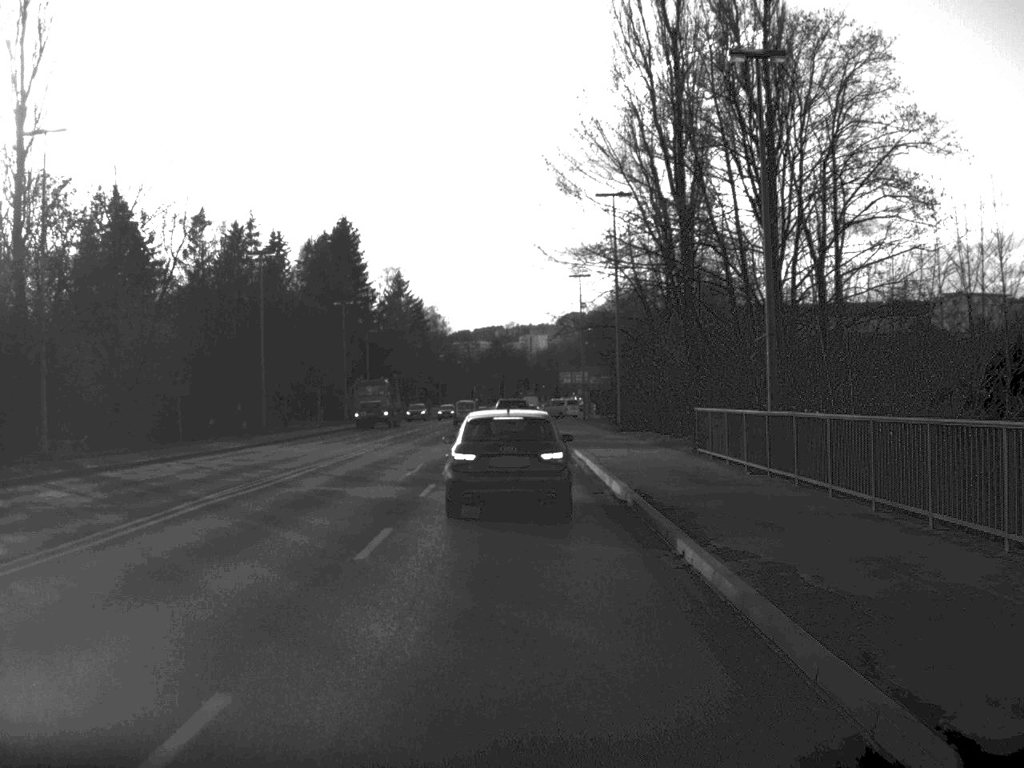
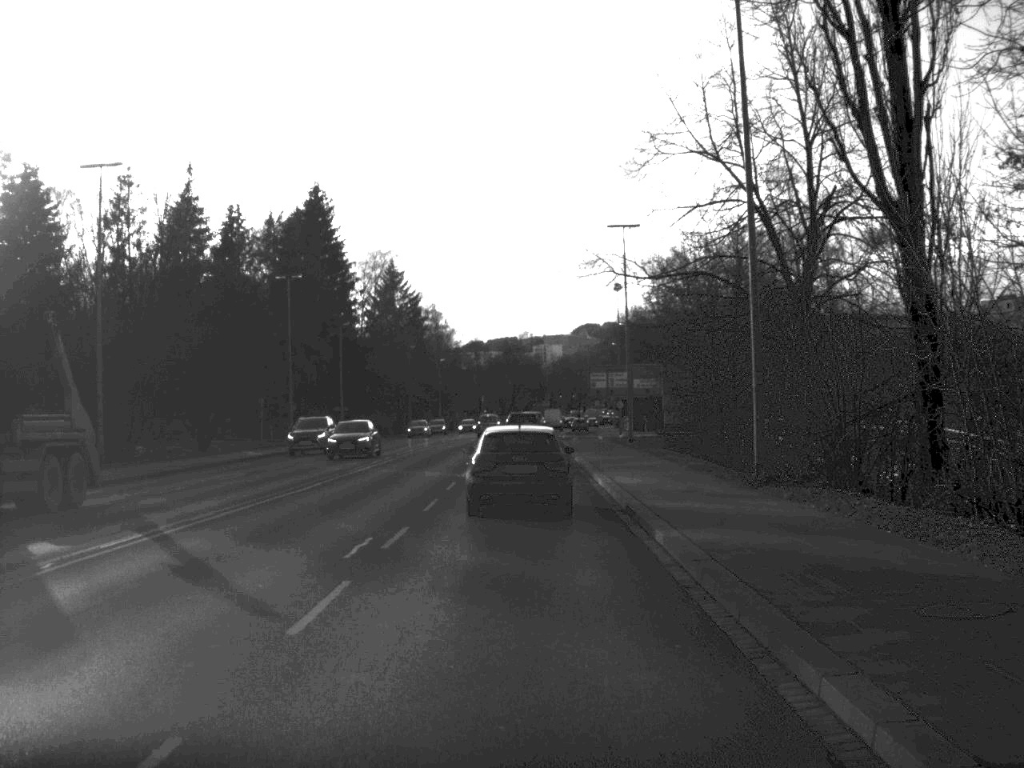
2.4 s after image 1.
(-0.2, +29.9) m; -1°
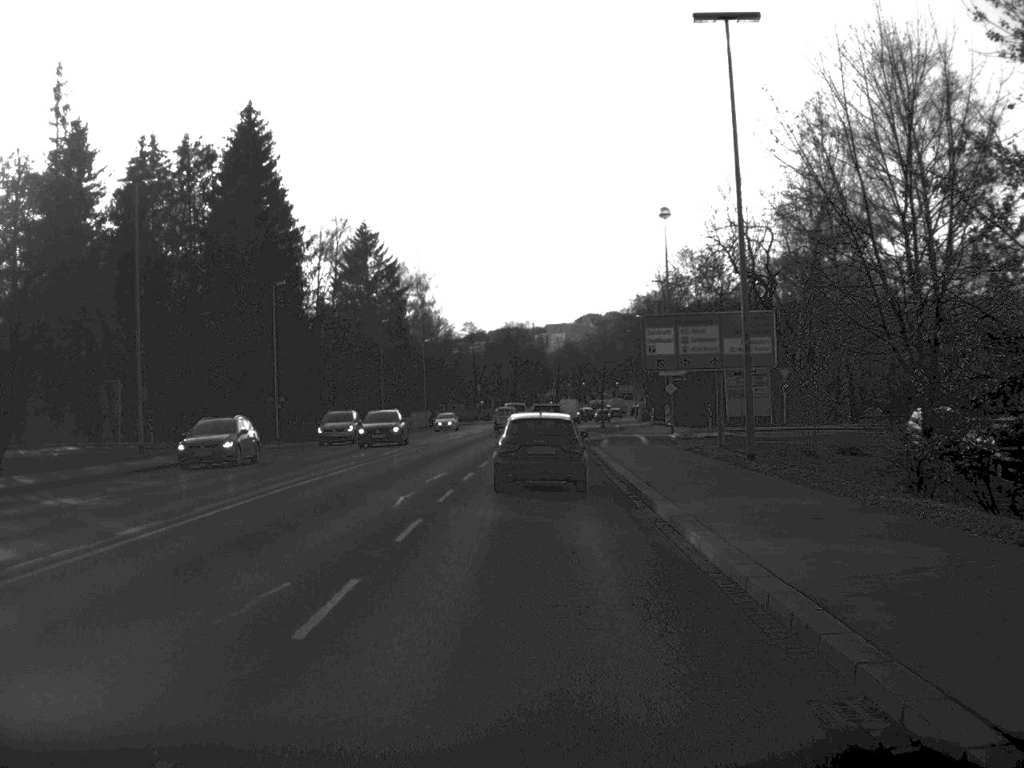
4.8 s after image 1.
(-0.1, +30.8) m; 0°
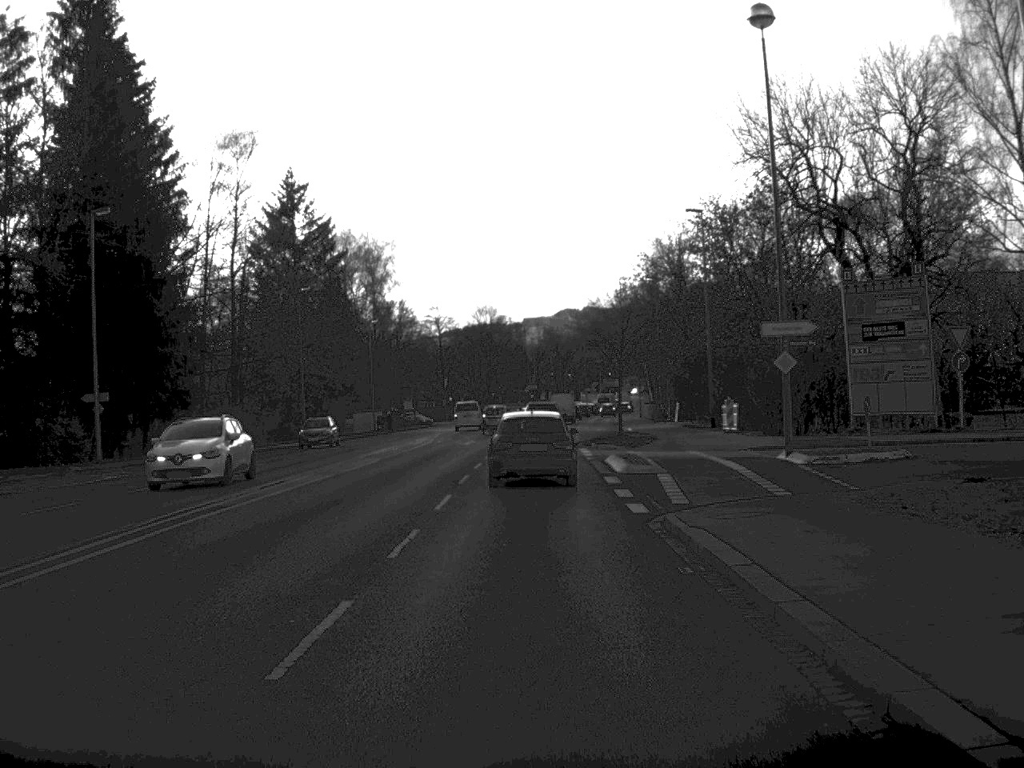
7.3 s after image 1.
(+0.2, +31.5) m; +1°
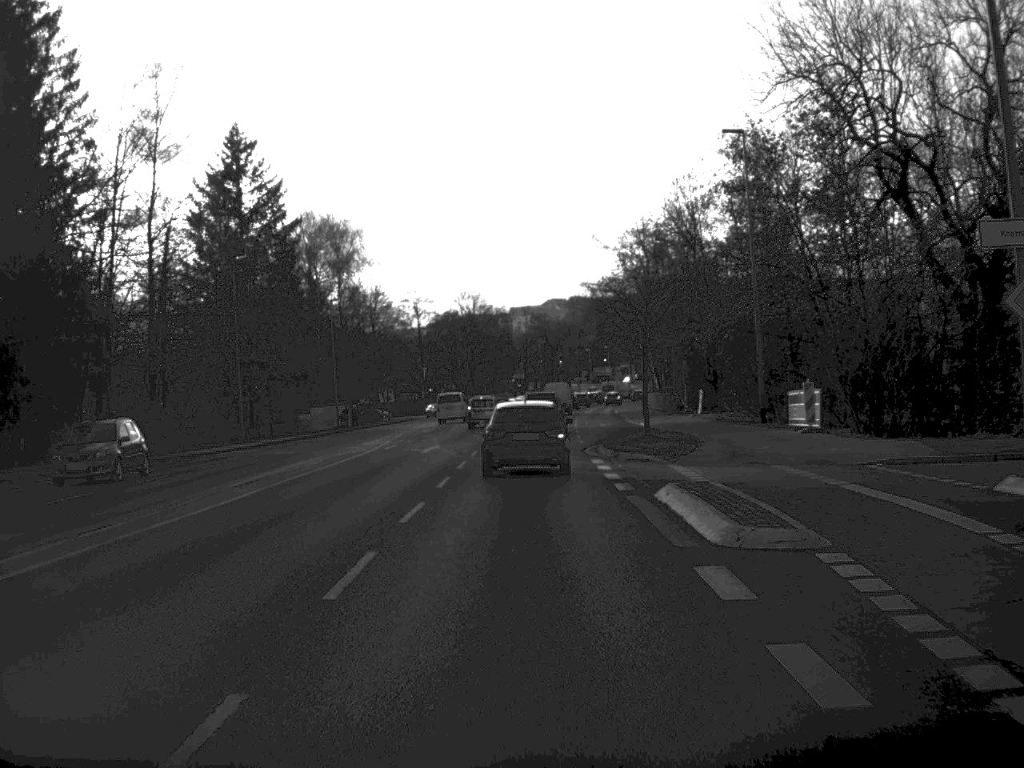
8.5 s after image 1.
(+0.1, +15.7) m; +1°
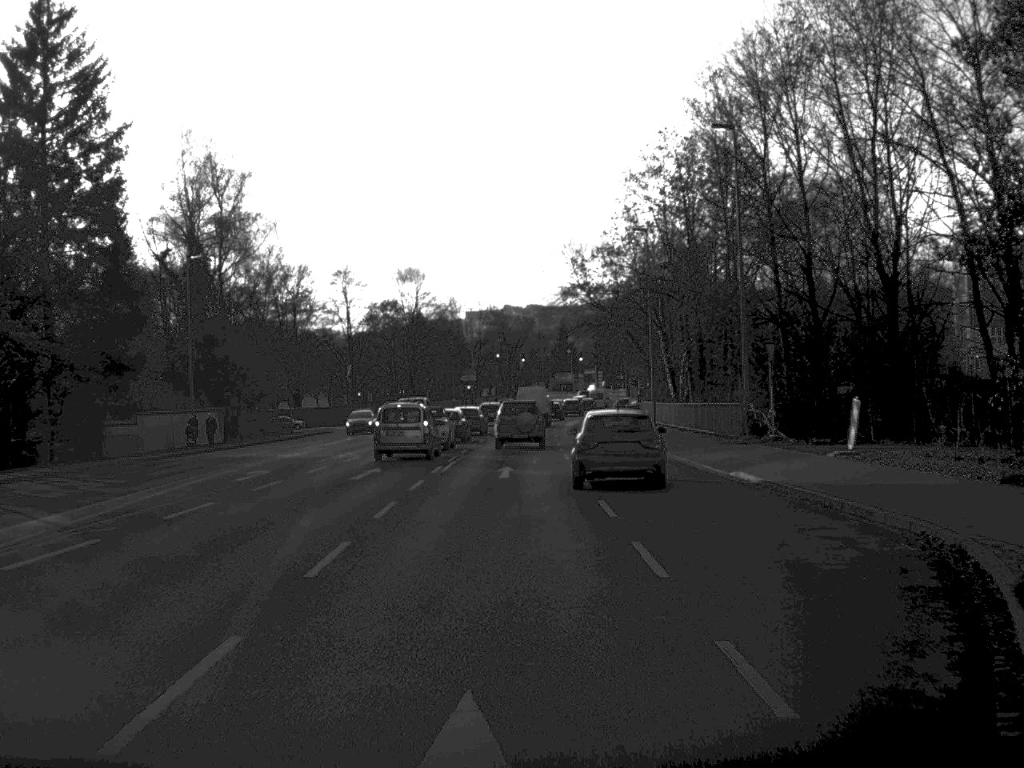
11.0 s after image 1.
(+0.2, +34.4) m; +2°
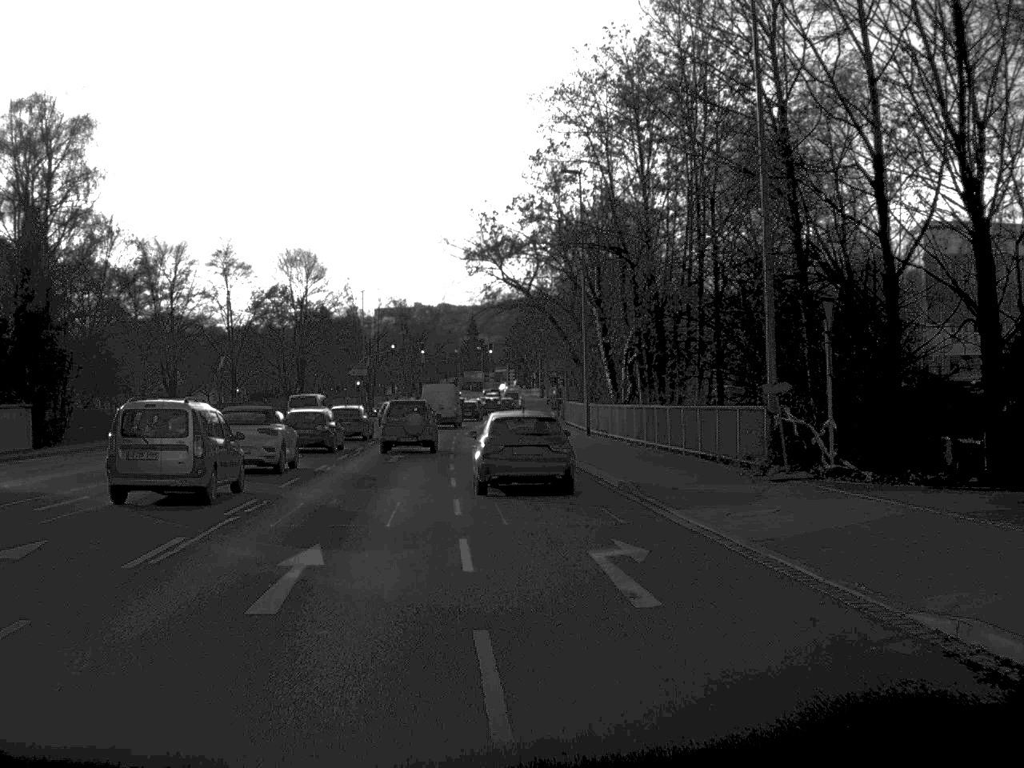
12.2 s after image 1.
(+0.7, +17.5) m; +4°
